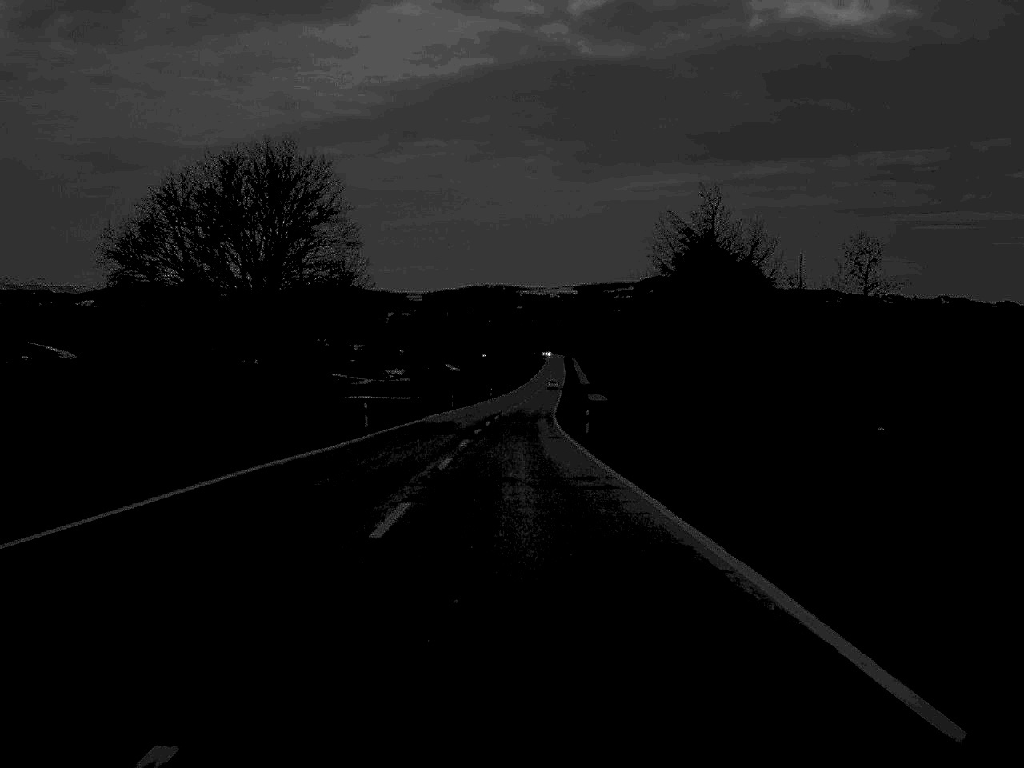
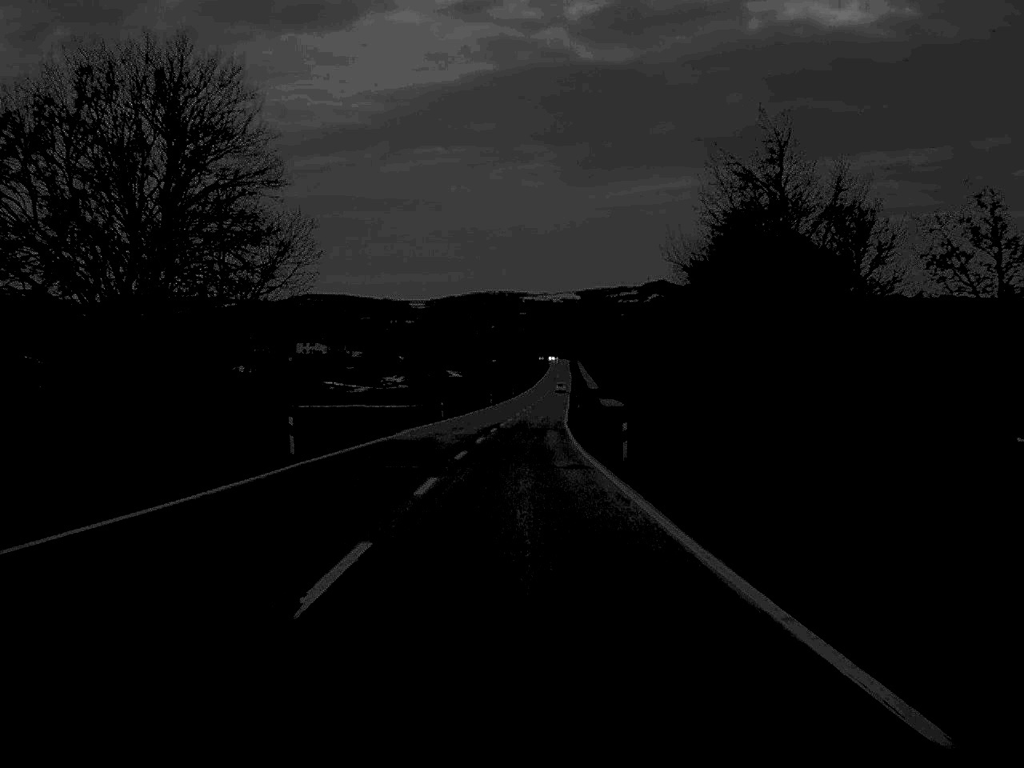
(0.0, +16.9) m; 0°
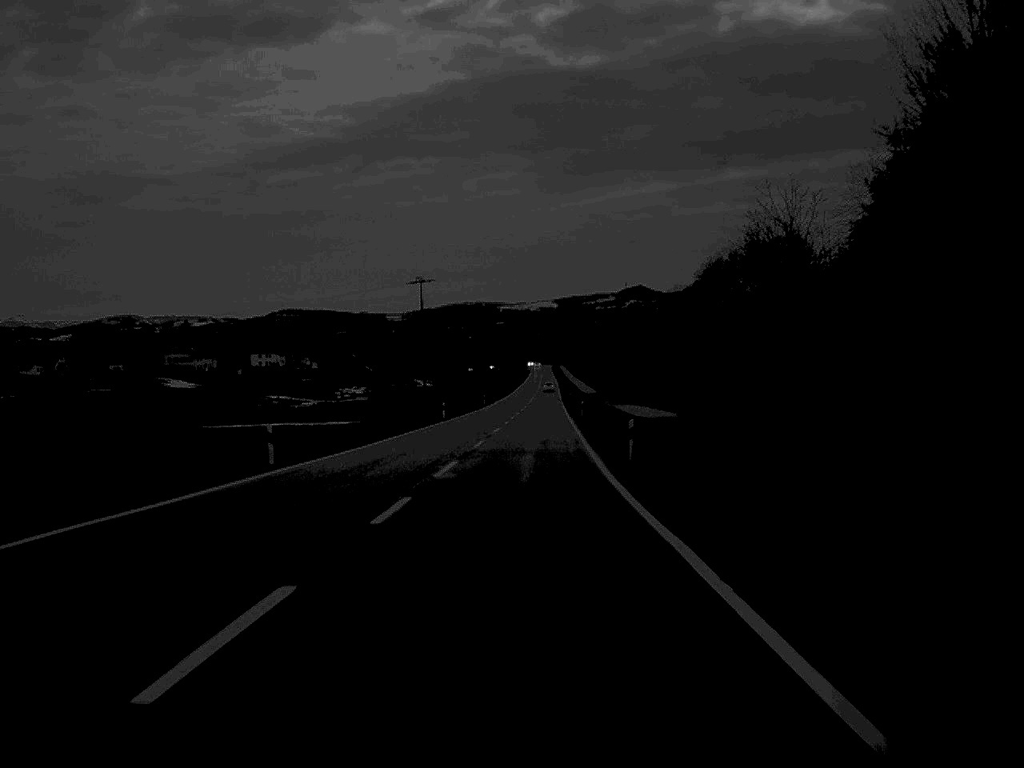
(+0.4, +51.5) m; +1°
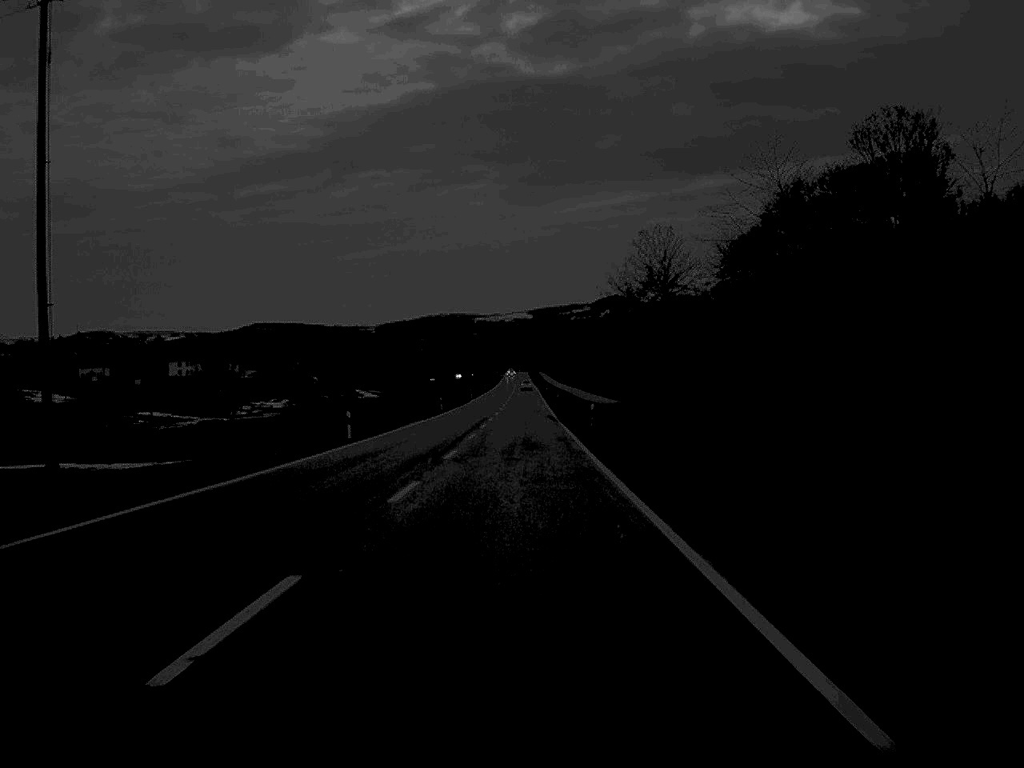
(+1.3, +84.9) m; +1°
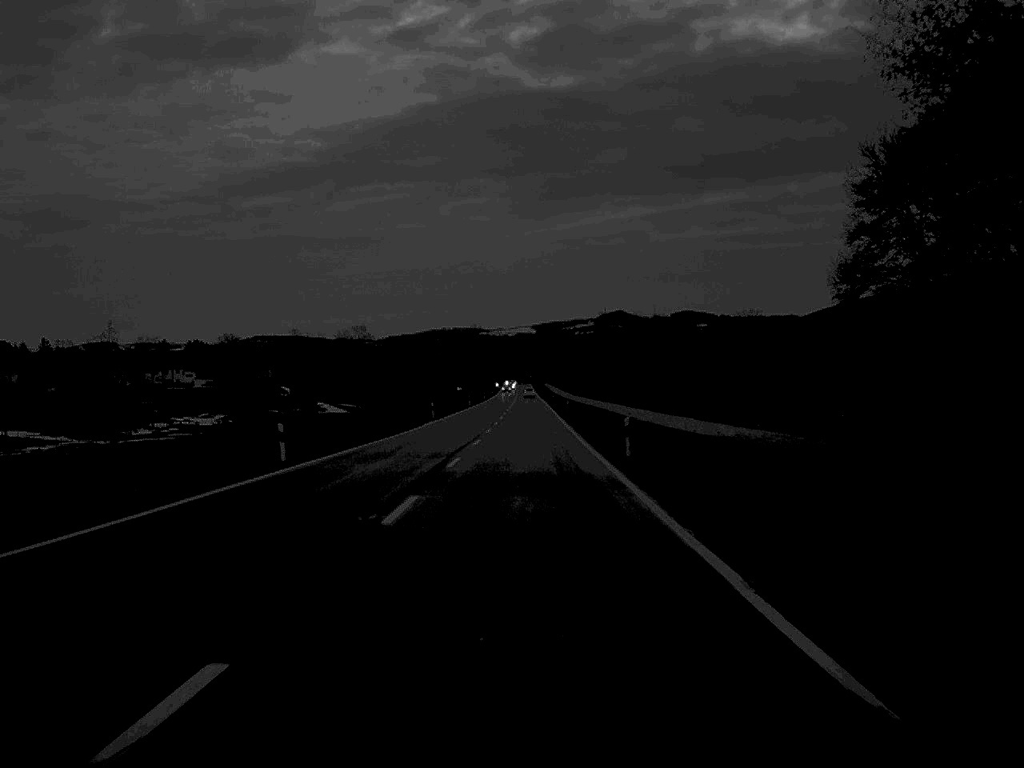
(0.0, +64.3) m; 0°
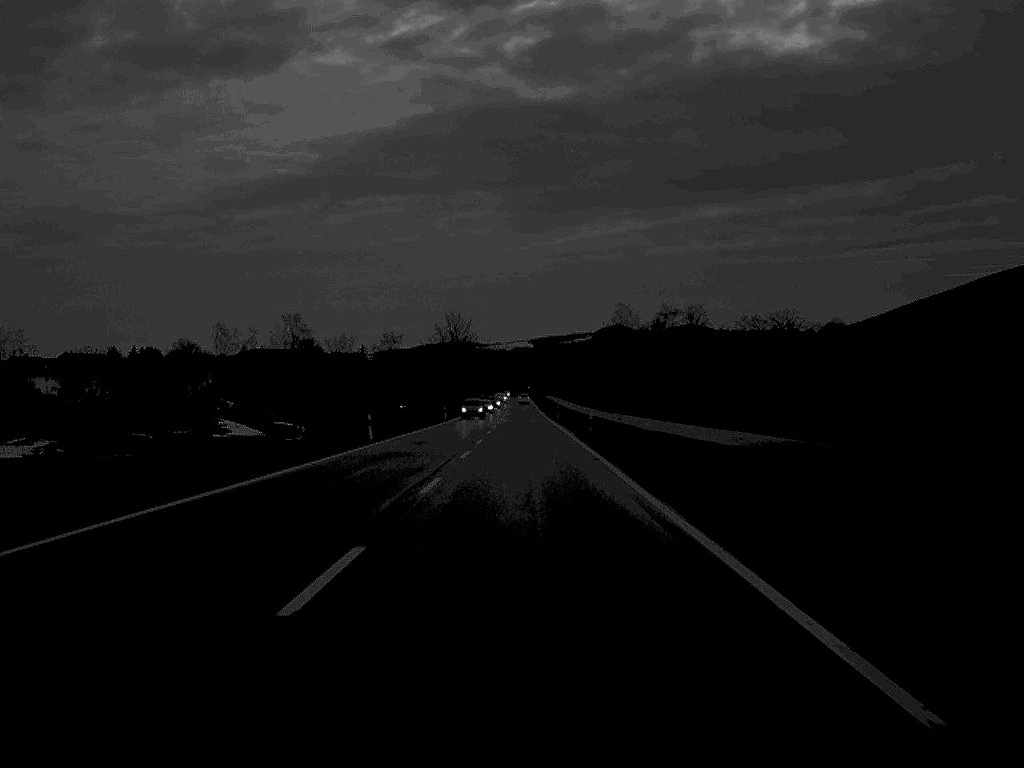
(+0.2, +82.2) m; 0°
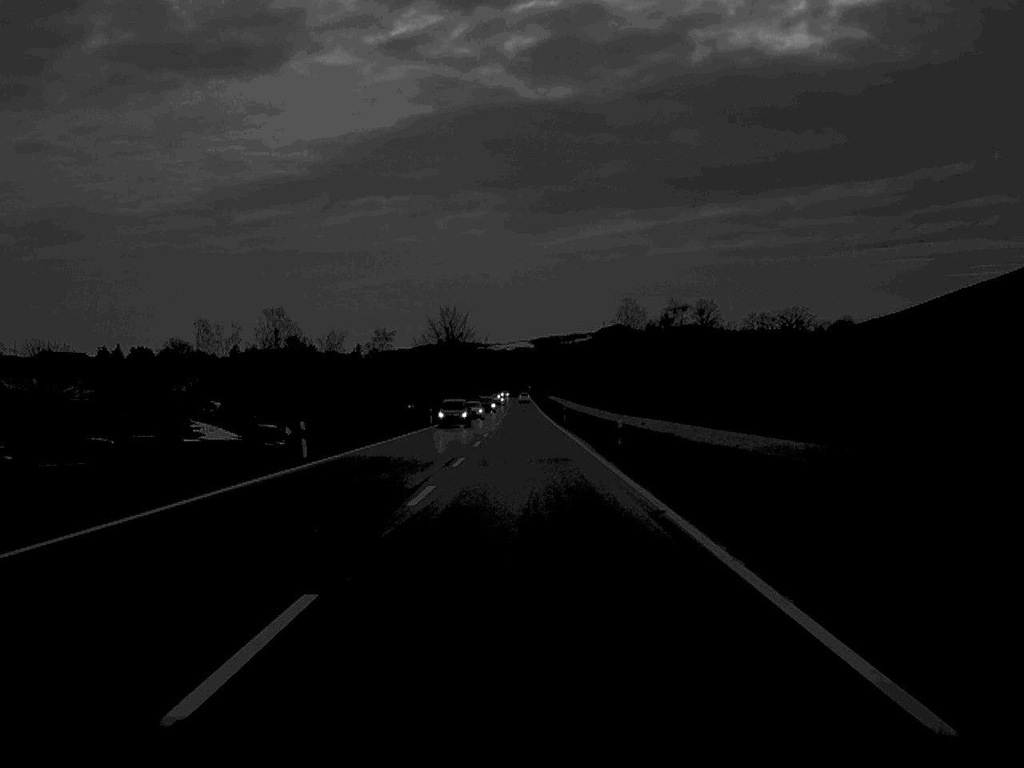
(0.0, +15.3) m; 0°
